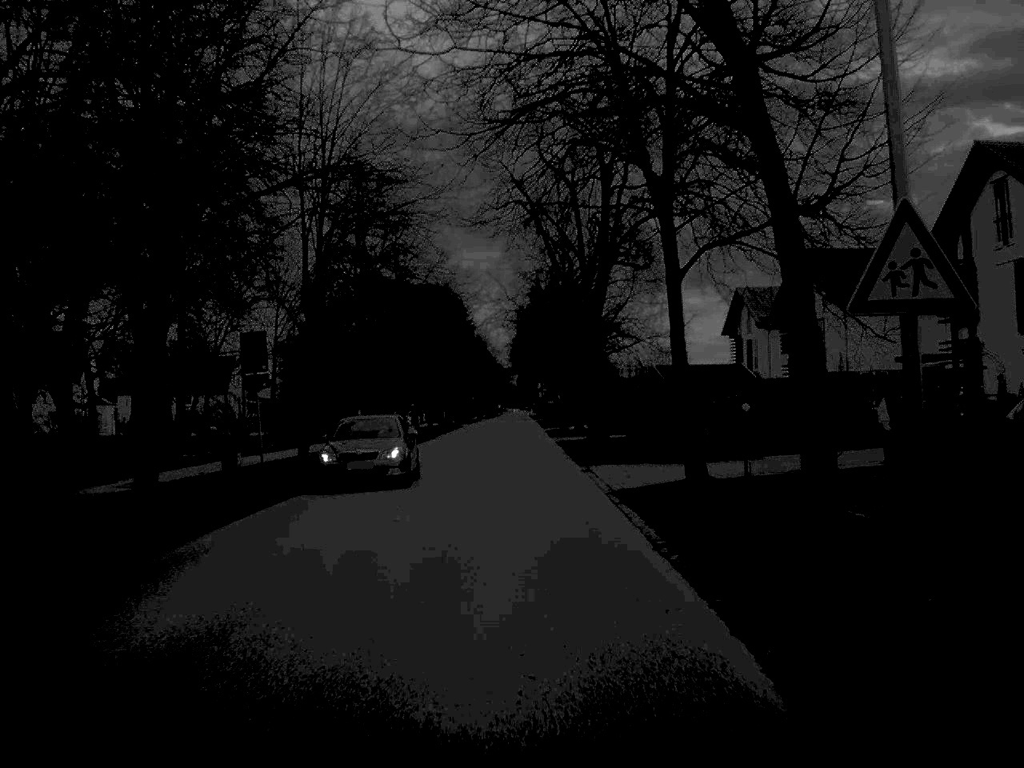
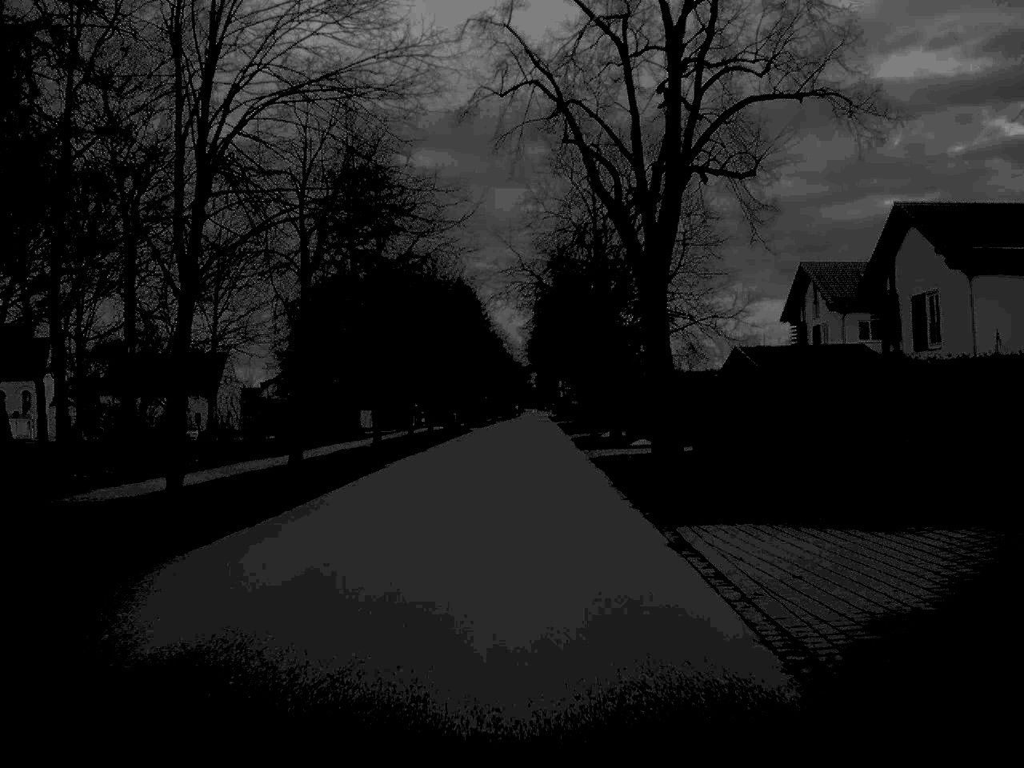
(-0.1, +15.7) m; -1°
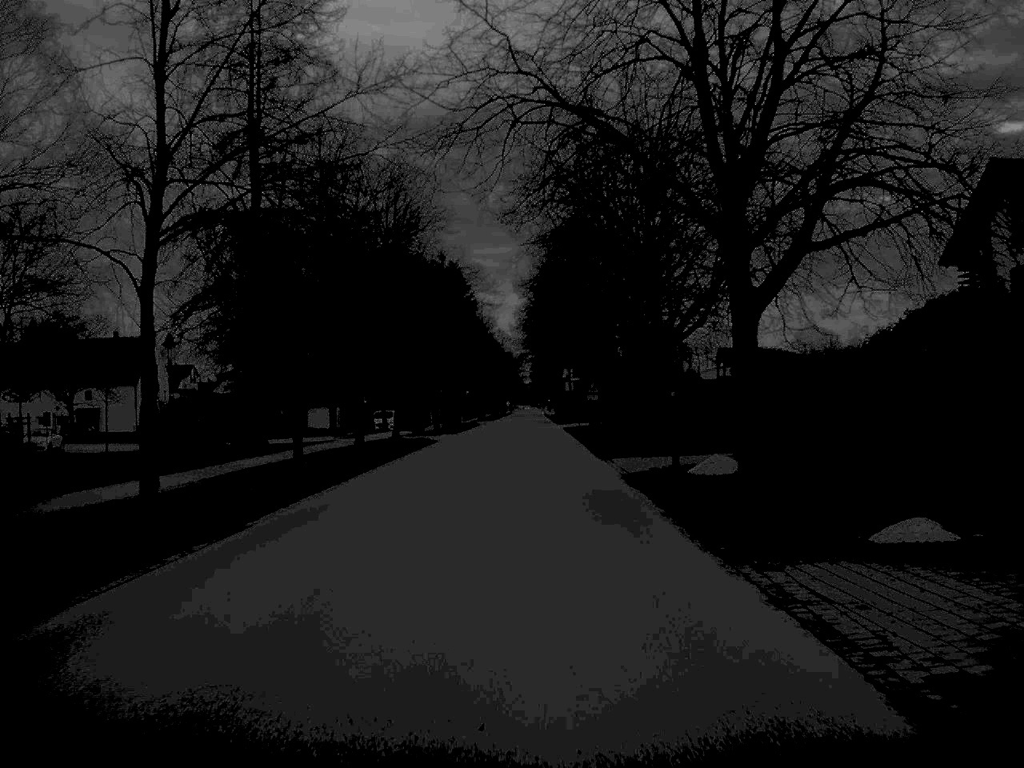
(0.0, +31.3) m; +1°
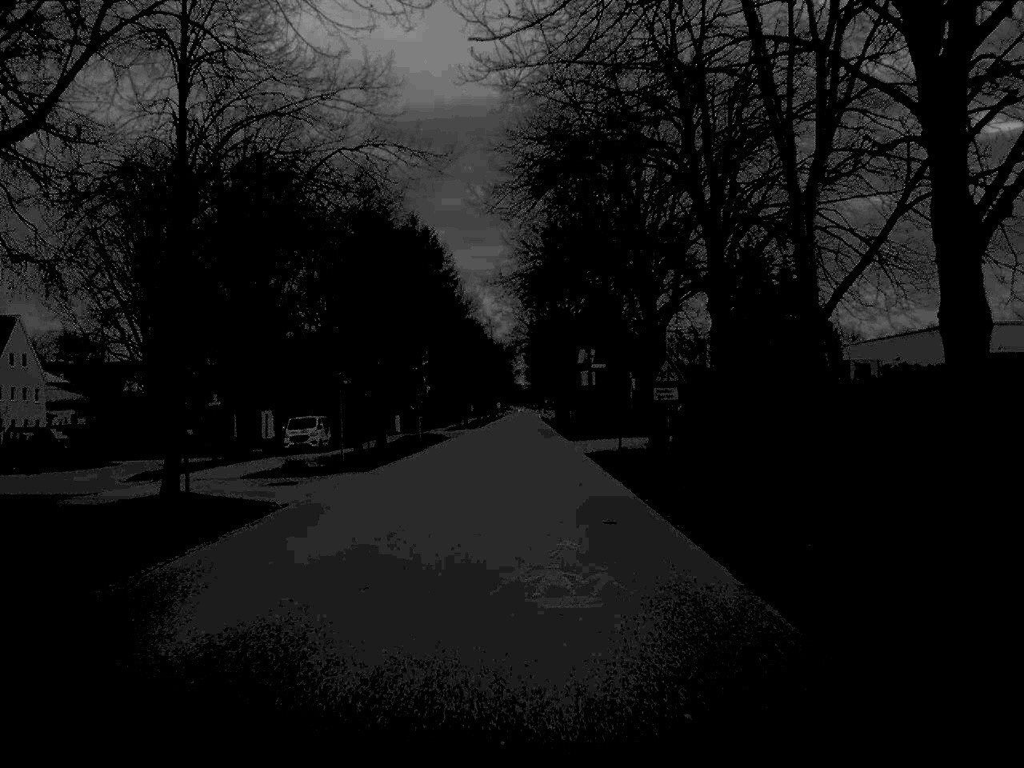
(+0.1, +36.0) m; 0°
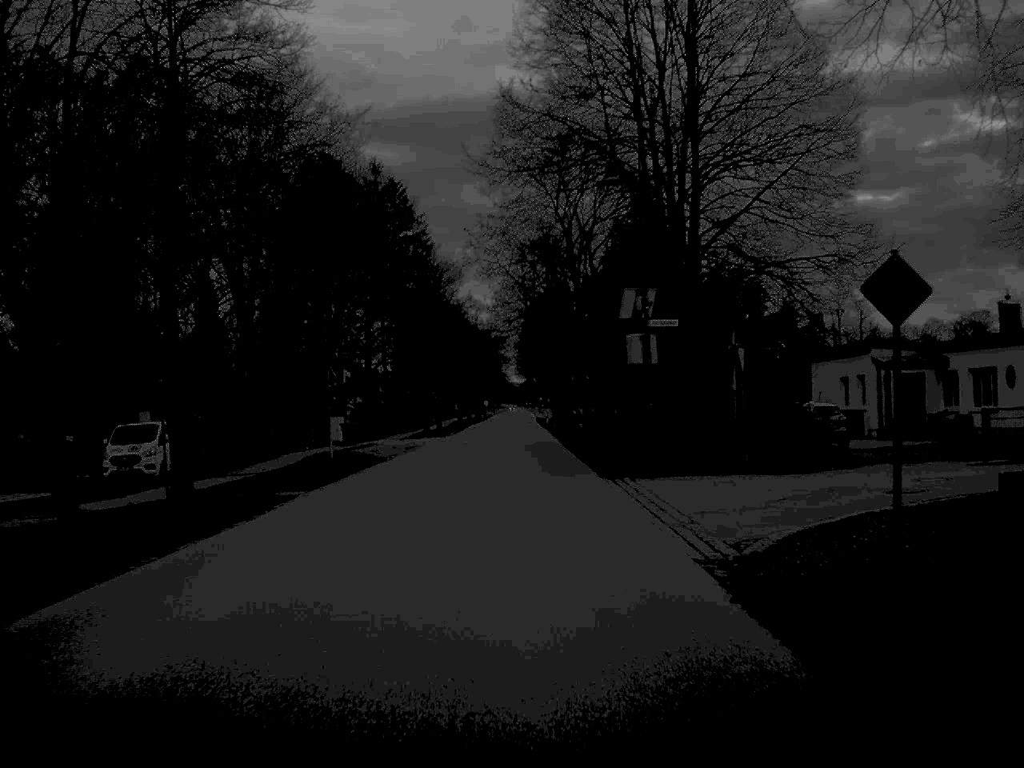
(+0.1, +29.0) m; 0°
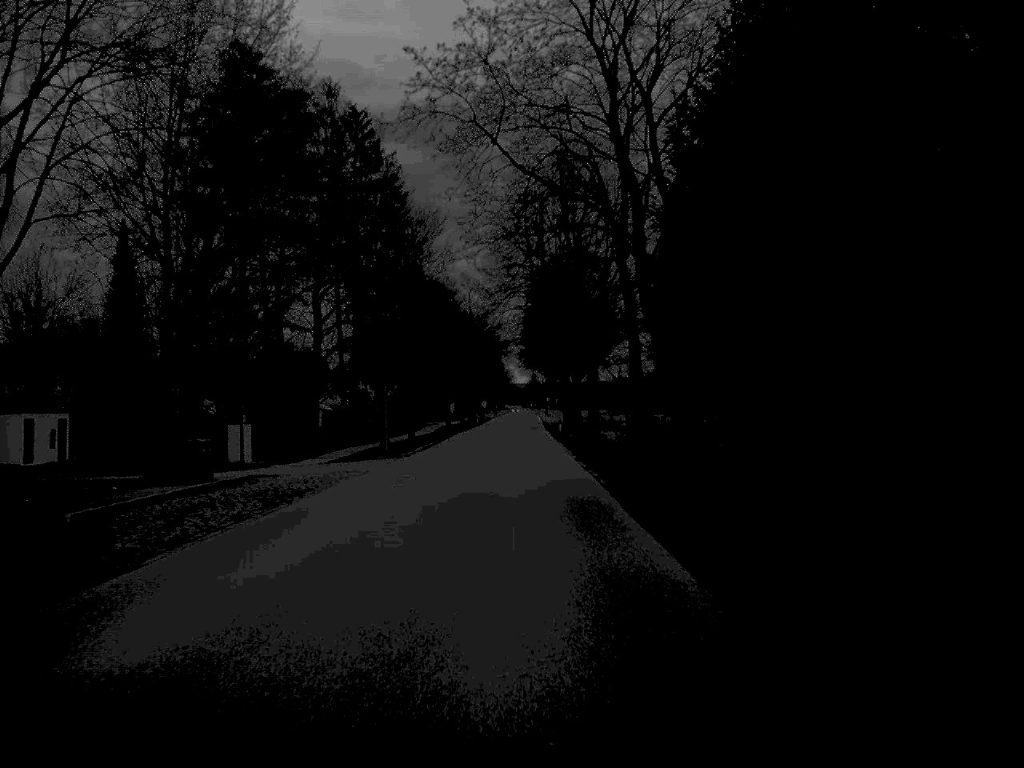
(0.0, +28.0) m; 0°
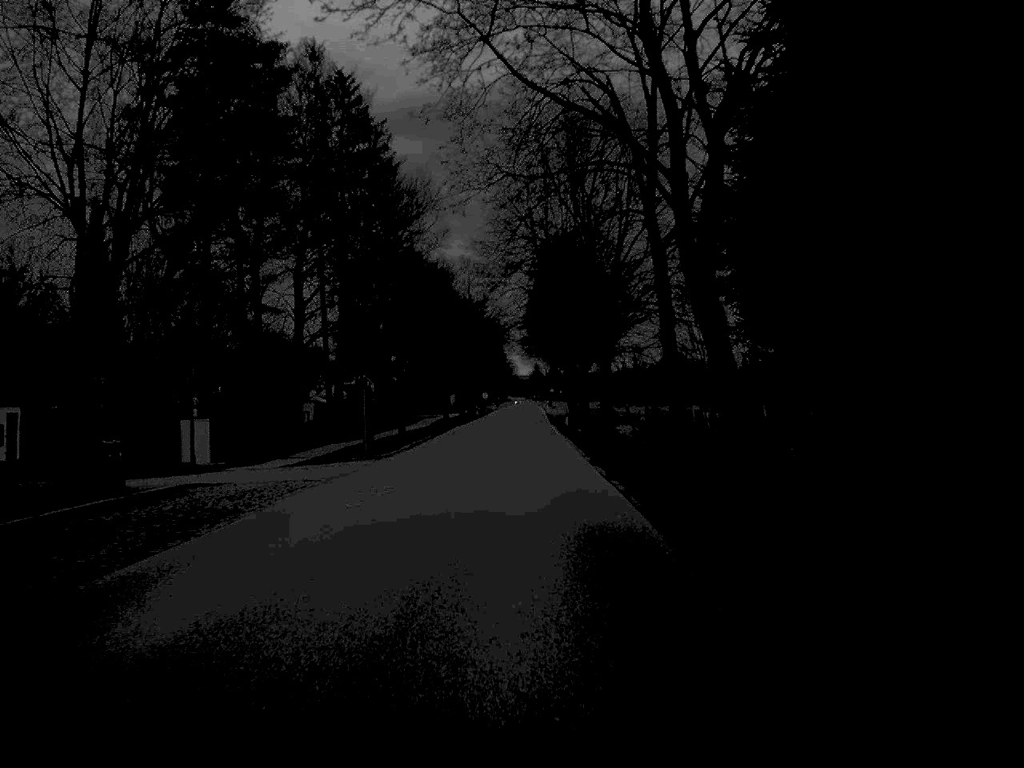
(0.0, +7.3) m; 0°
